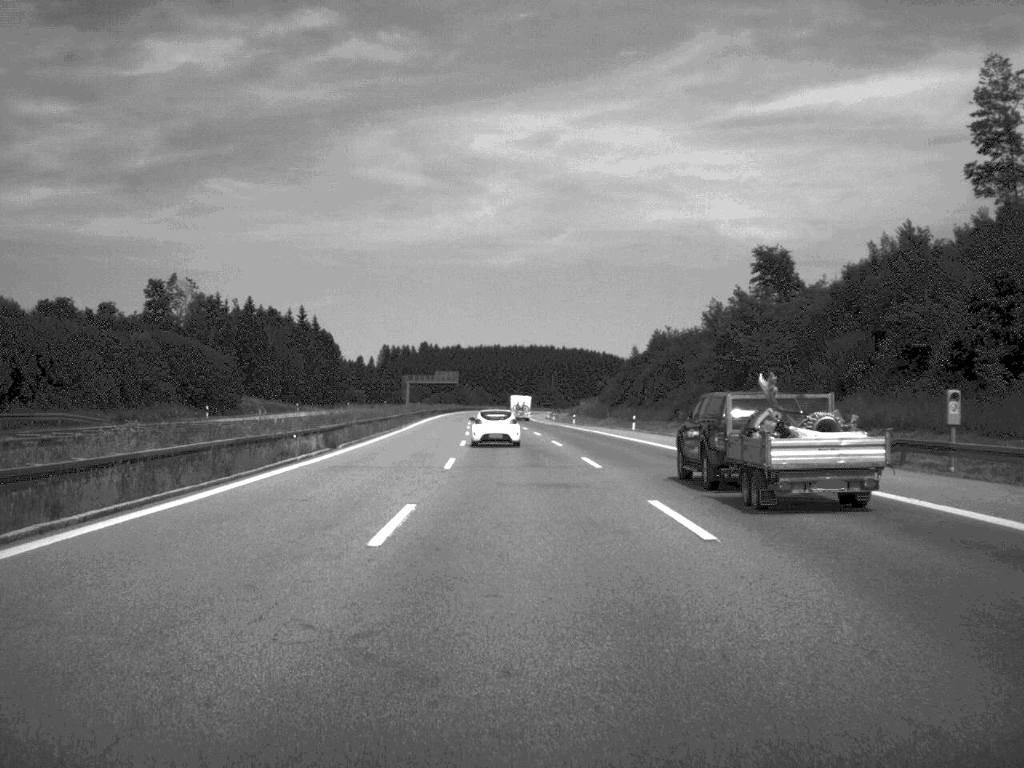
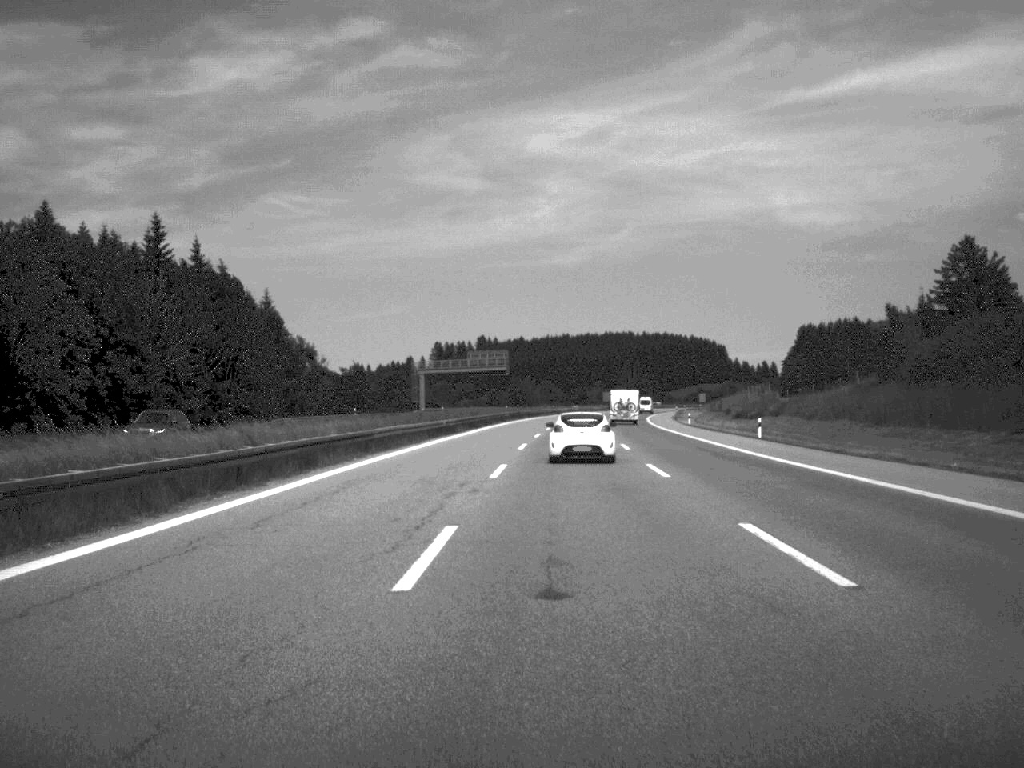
(-4.2, +124.2) m; -3°
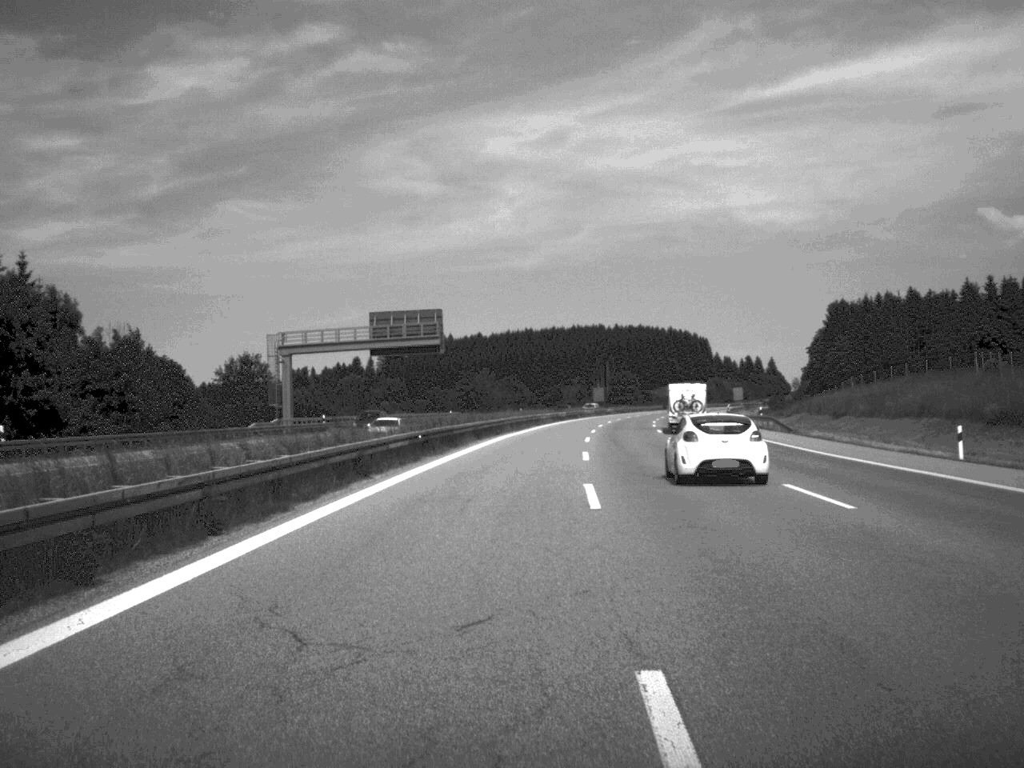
(+0.7, +78.4) m; +2°
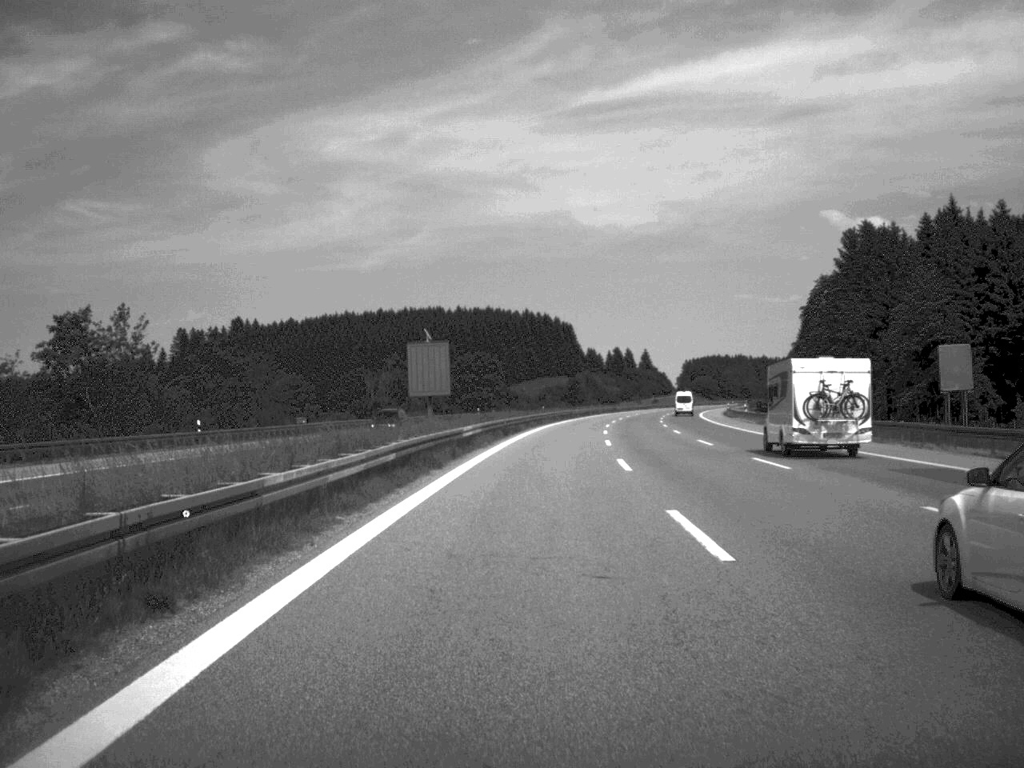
(+7.6, +127.2) m; +7°
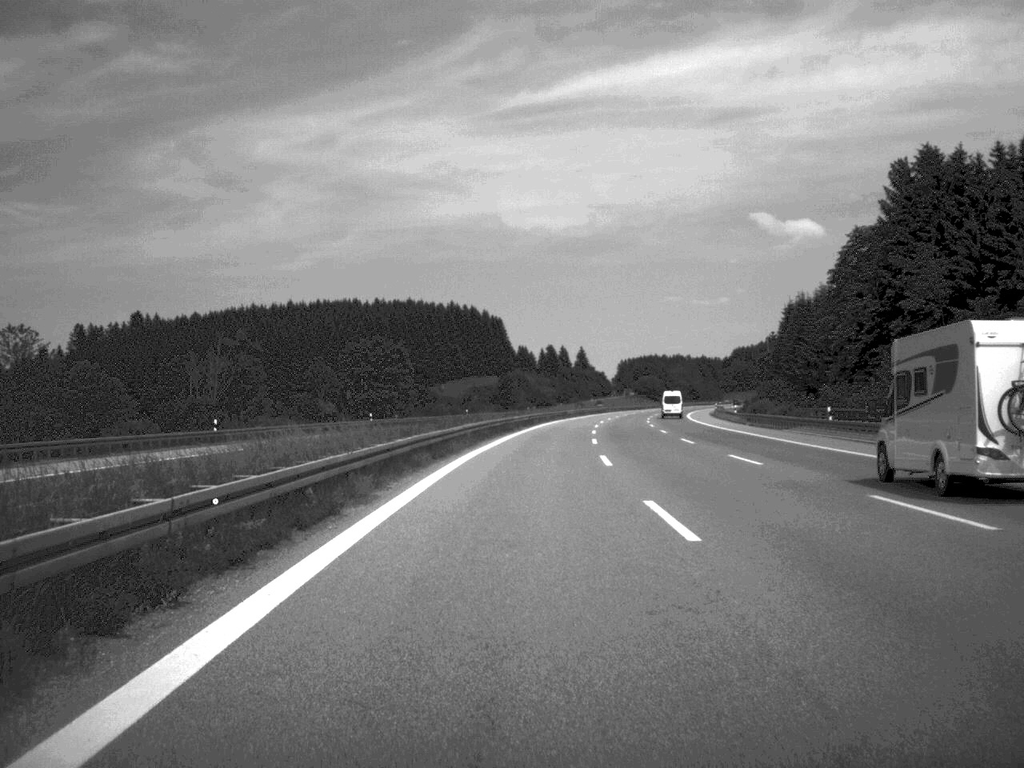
(+1.4, +49.6) m; +3°
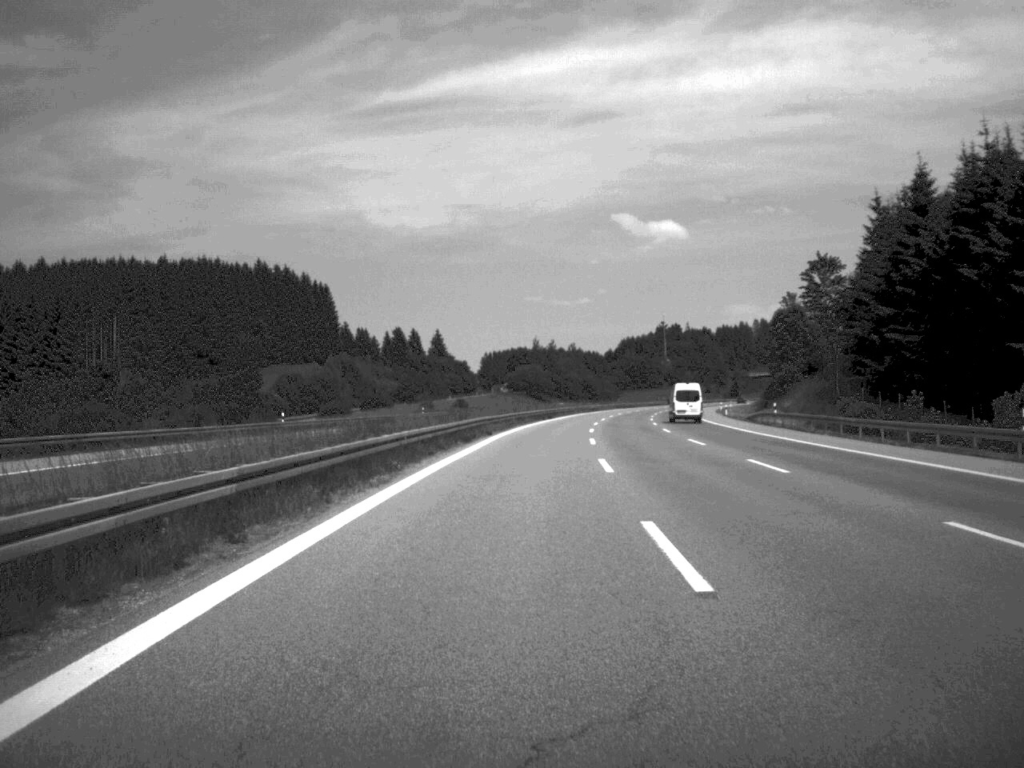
(+7.1, +125.9) m; +6°
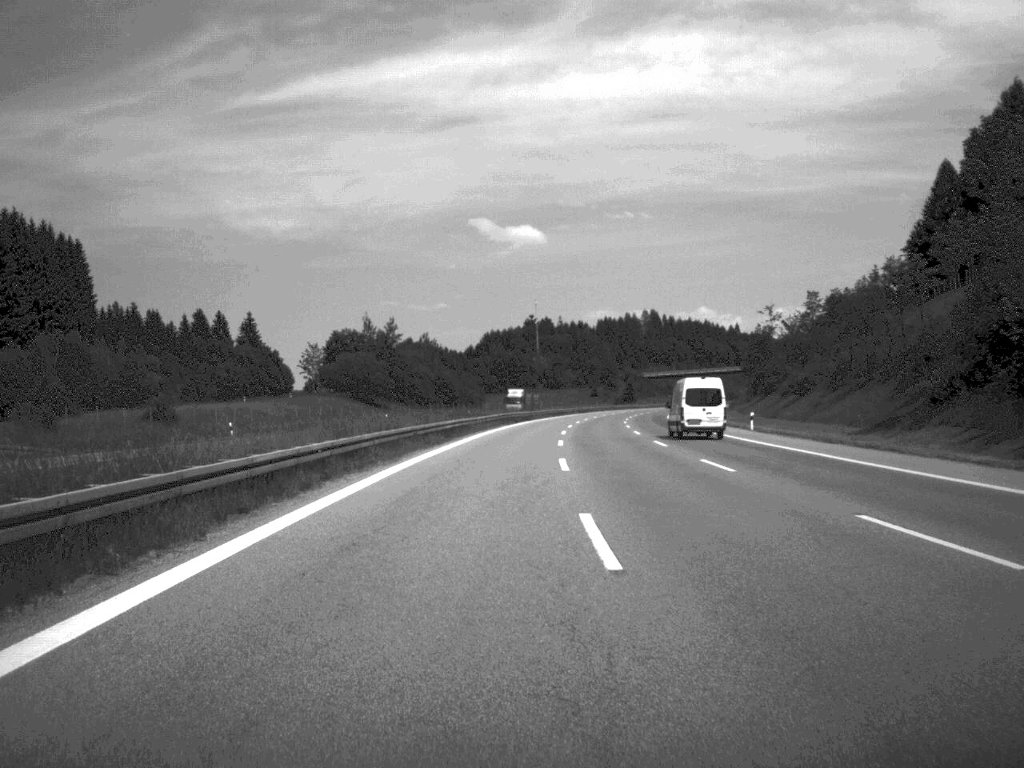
(+5.5, +101.9) m; +6°
